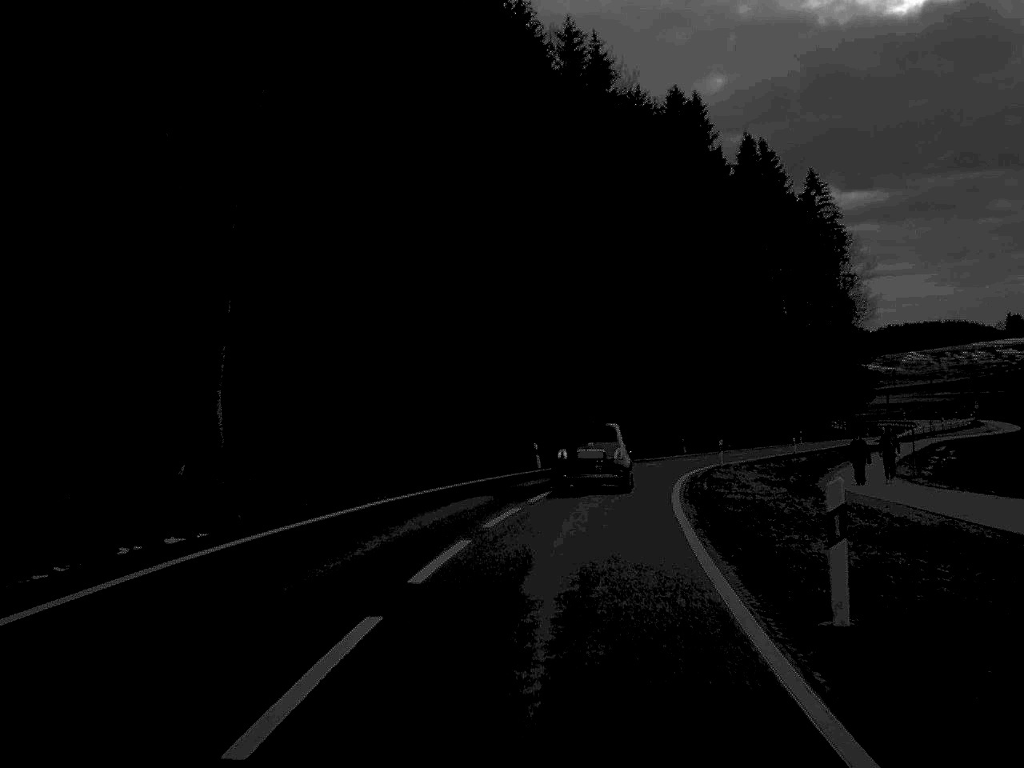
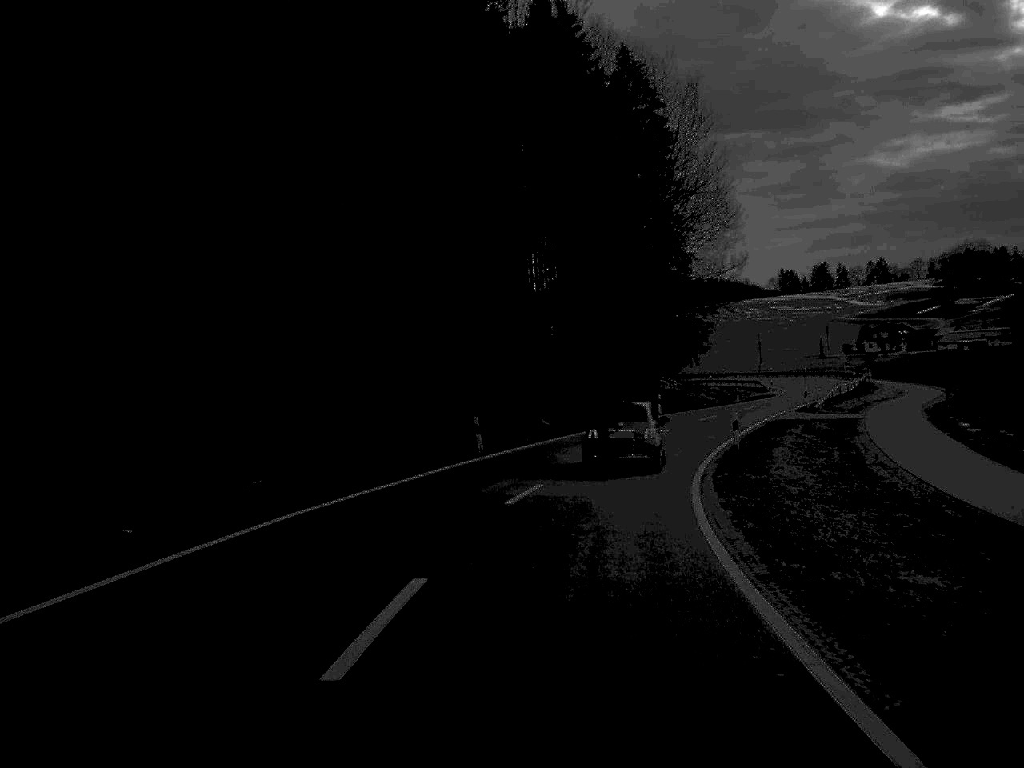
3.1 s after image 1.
(+4.2, +44.5) m; +11°
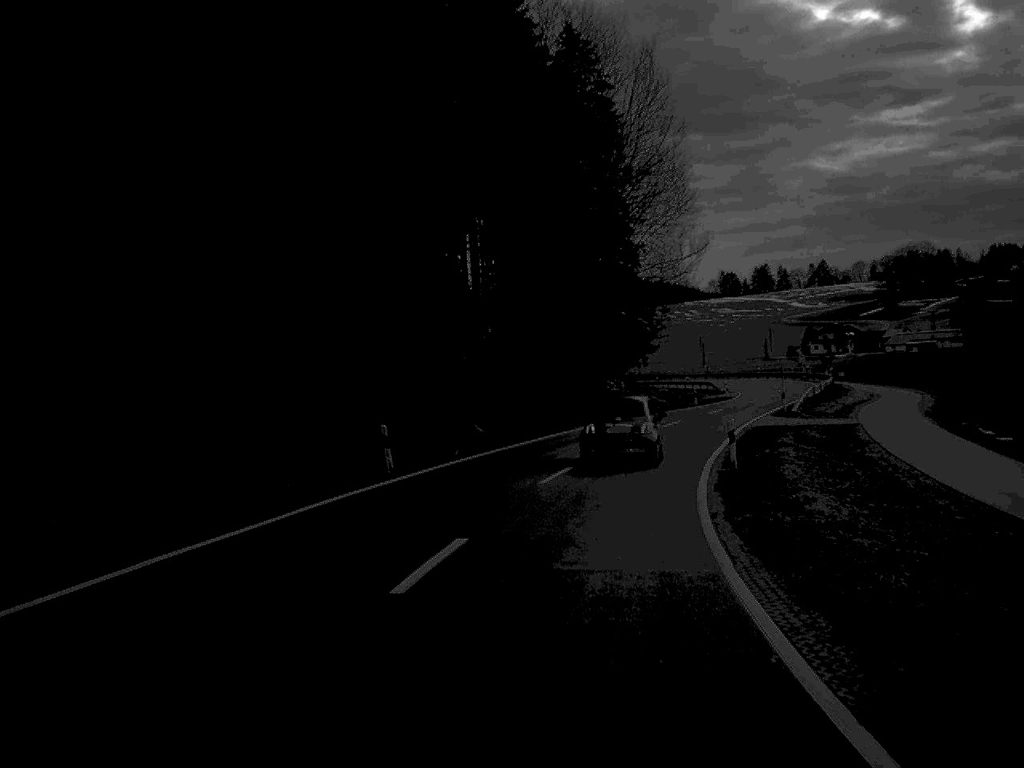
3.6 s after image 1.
(+0.2, +8.7) m; +3°
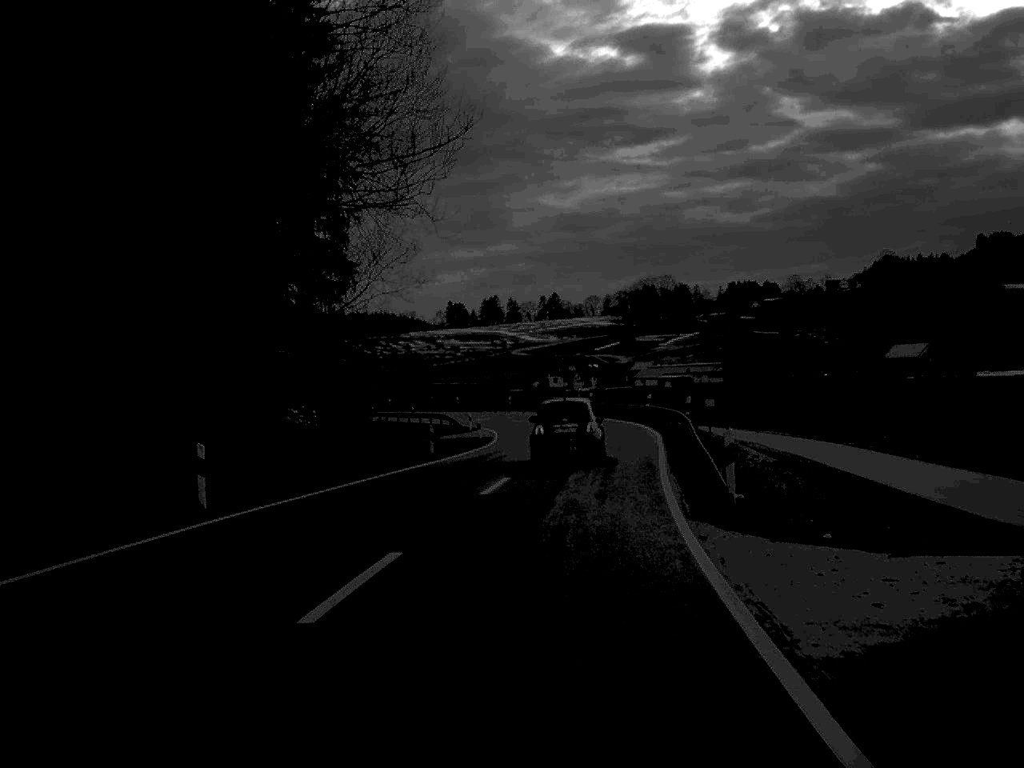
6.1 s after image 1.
(+4.1, +36.2) m; +12°
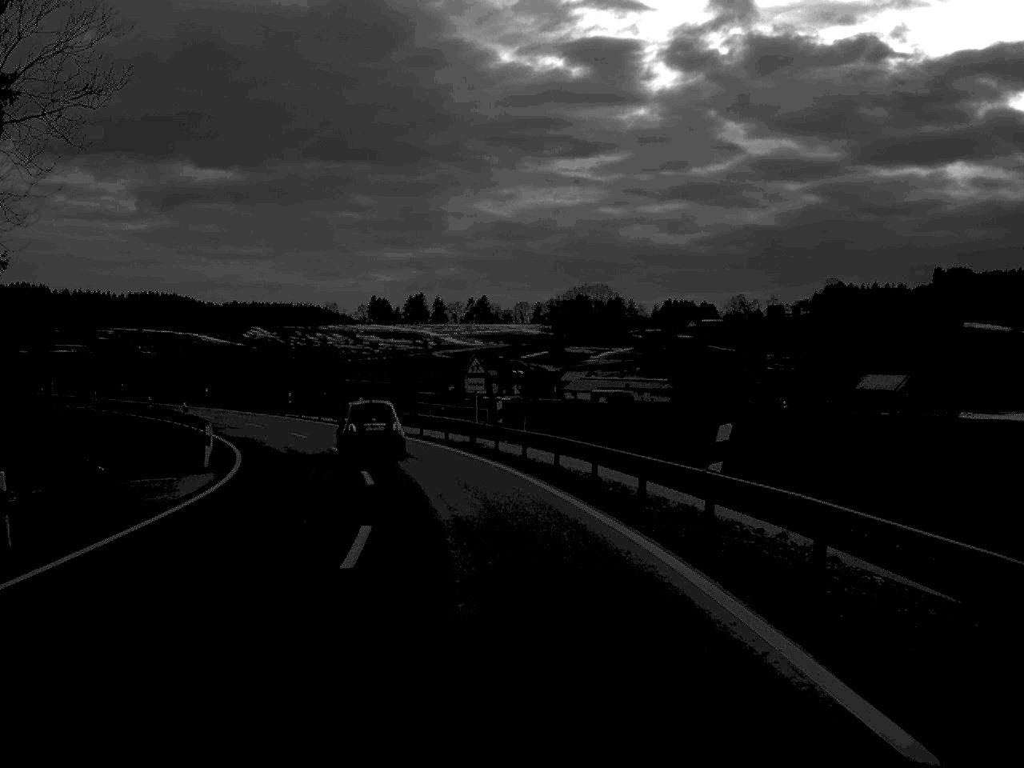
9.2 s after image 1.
(+2.6, +44.6) m; +3°
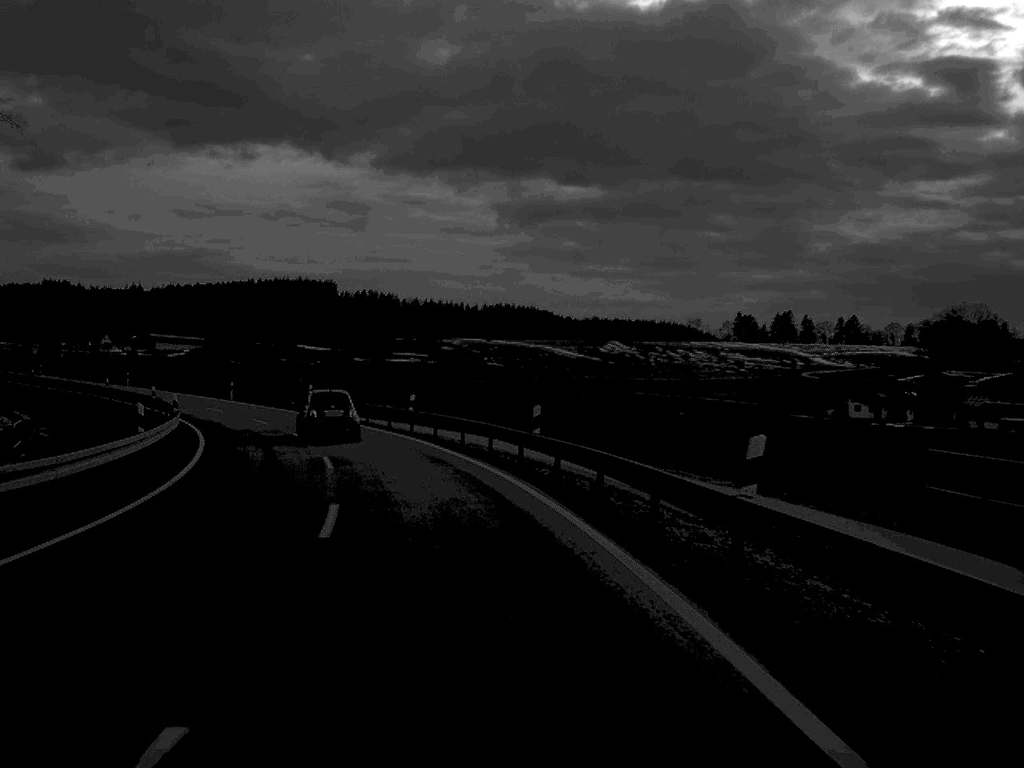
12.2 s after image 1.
(-5.7, +45.6) m; -16°
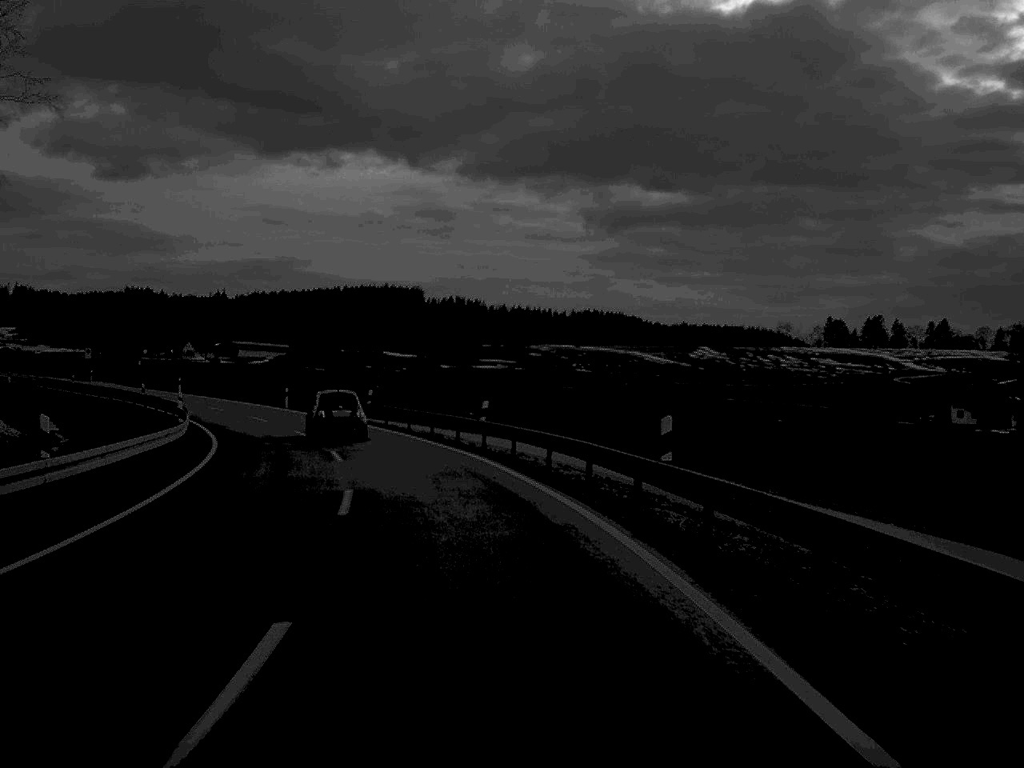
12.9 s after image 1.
(-0.3, +9.4) m; -4°
